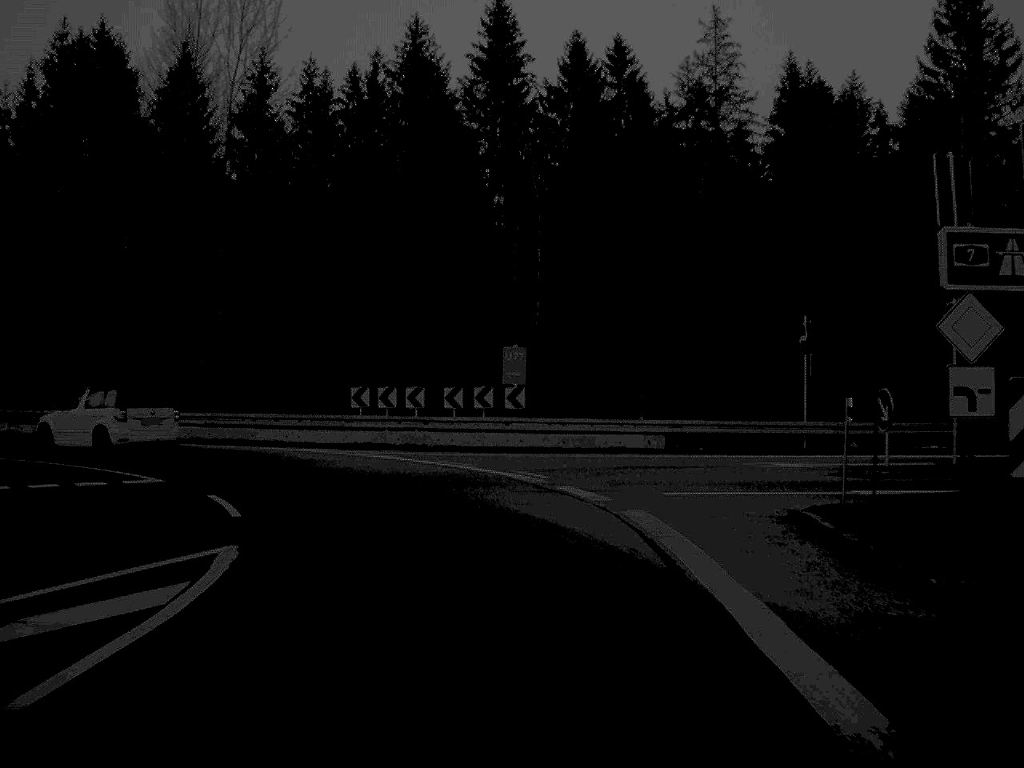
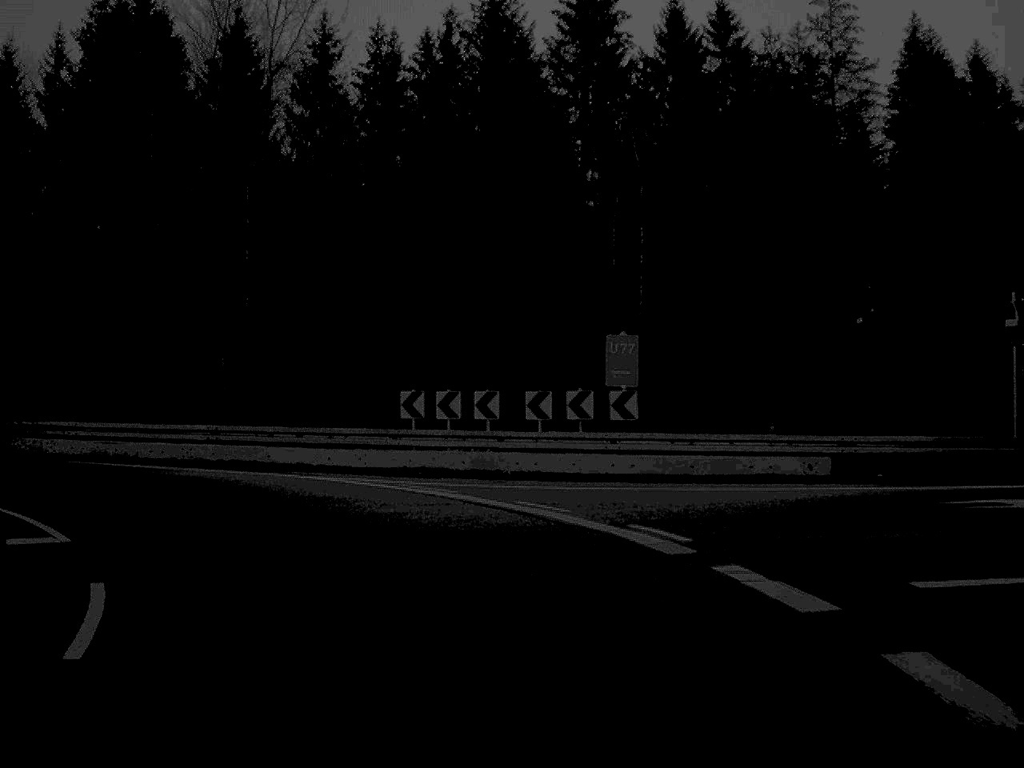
(-0.3, +8.4) m; -4°
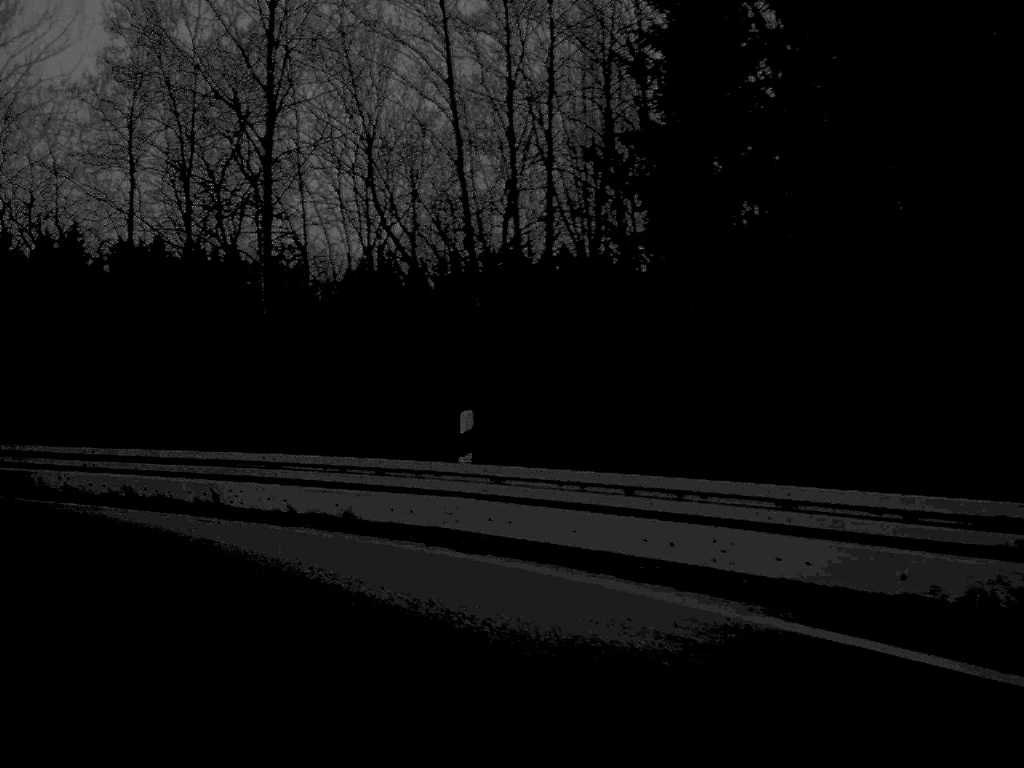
(-4.9, +17.4) m; -36°
